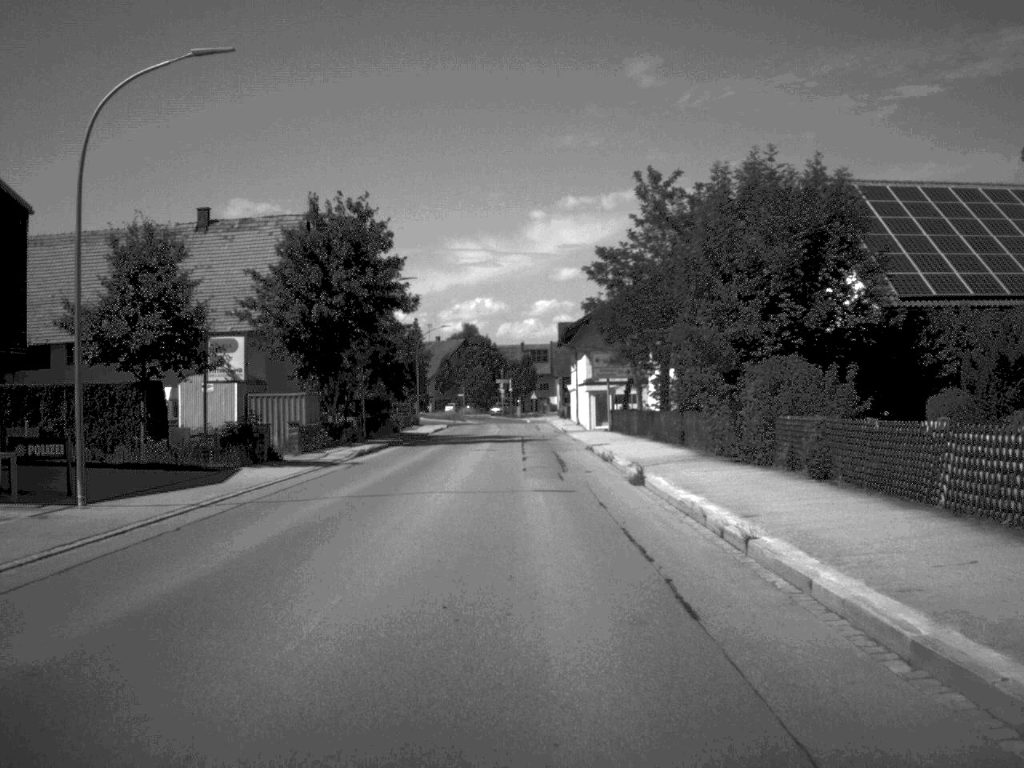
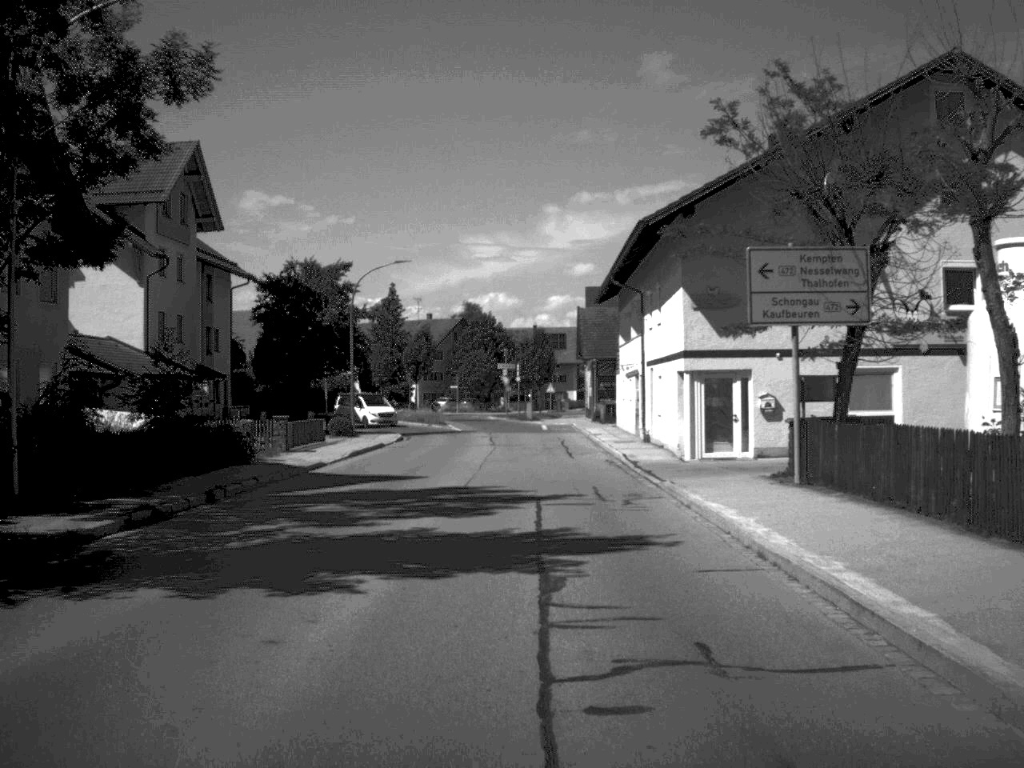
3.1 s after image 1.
(-0.2, +40.6) m; -1°
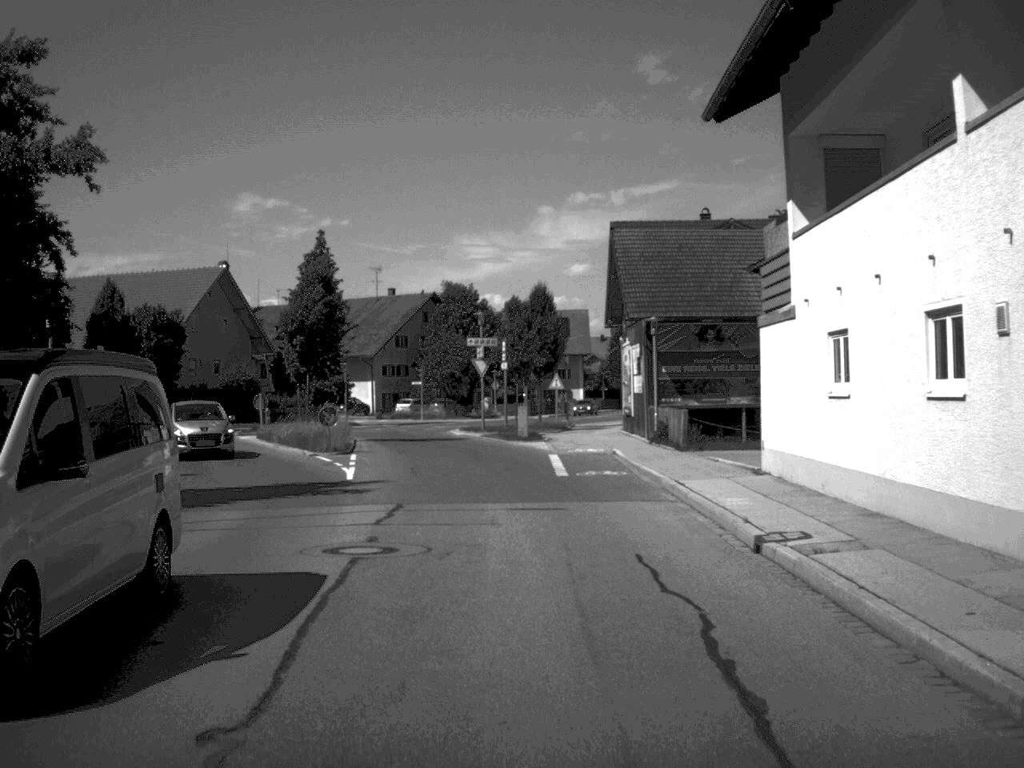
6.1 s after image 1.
(+0.1, +38.5) m; 0°
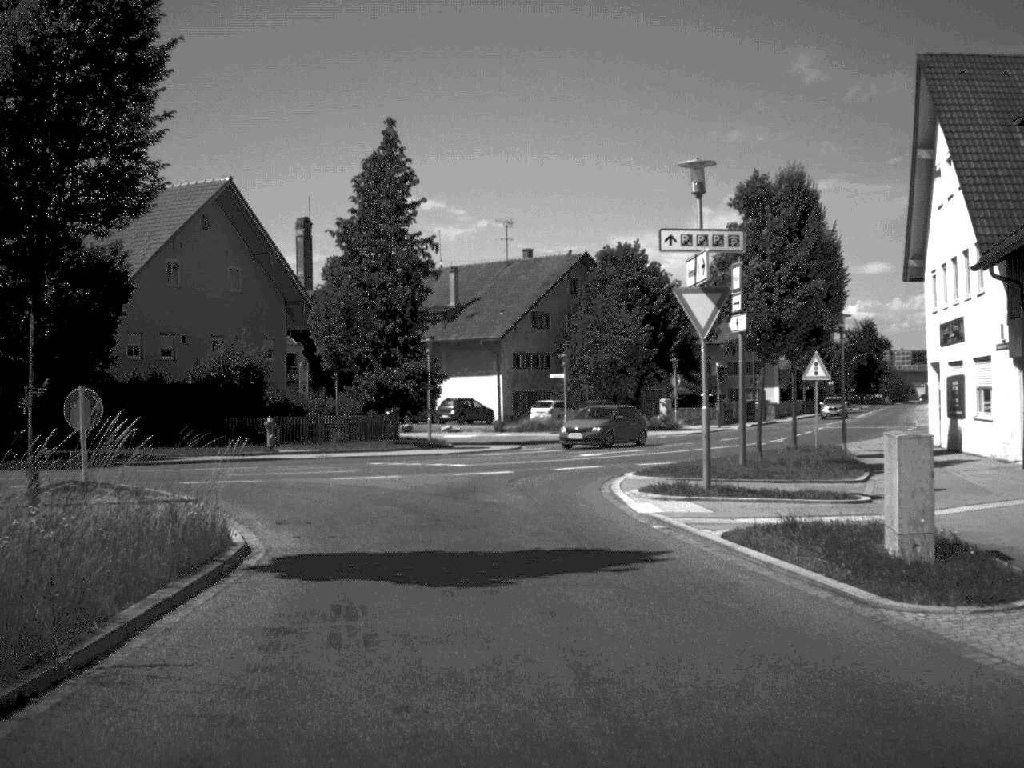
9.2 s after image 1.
(-1.9, +33.0) m; -7°
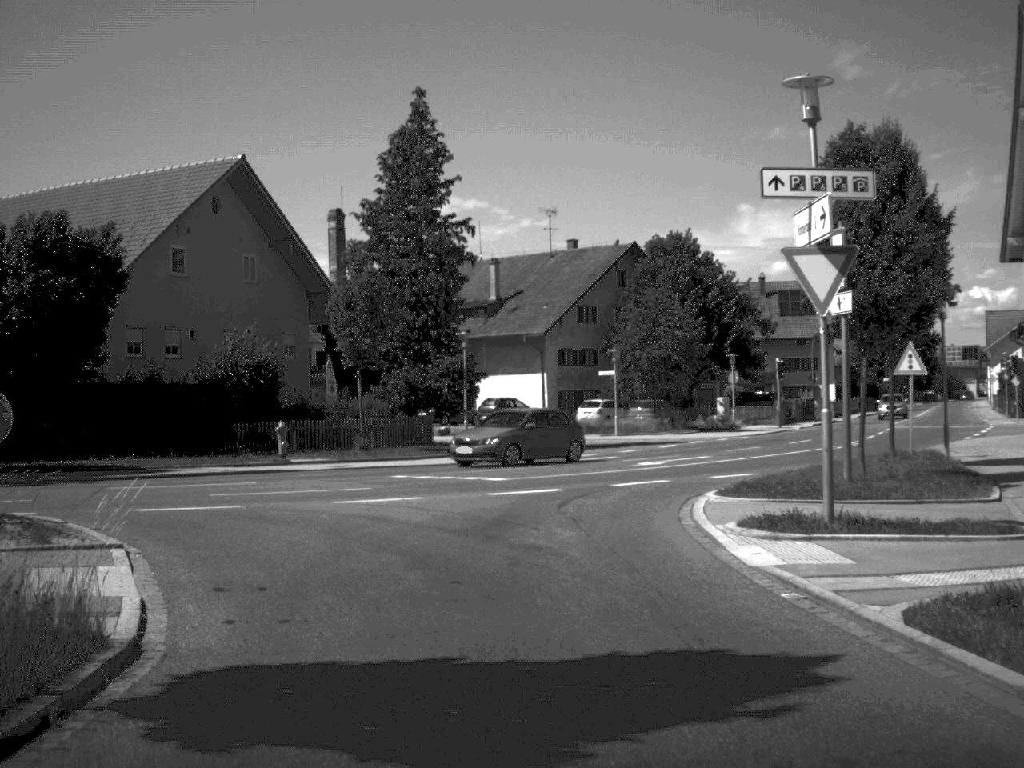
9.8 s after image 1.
(-0.1, +4.9) m; -2°
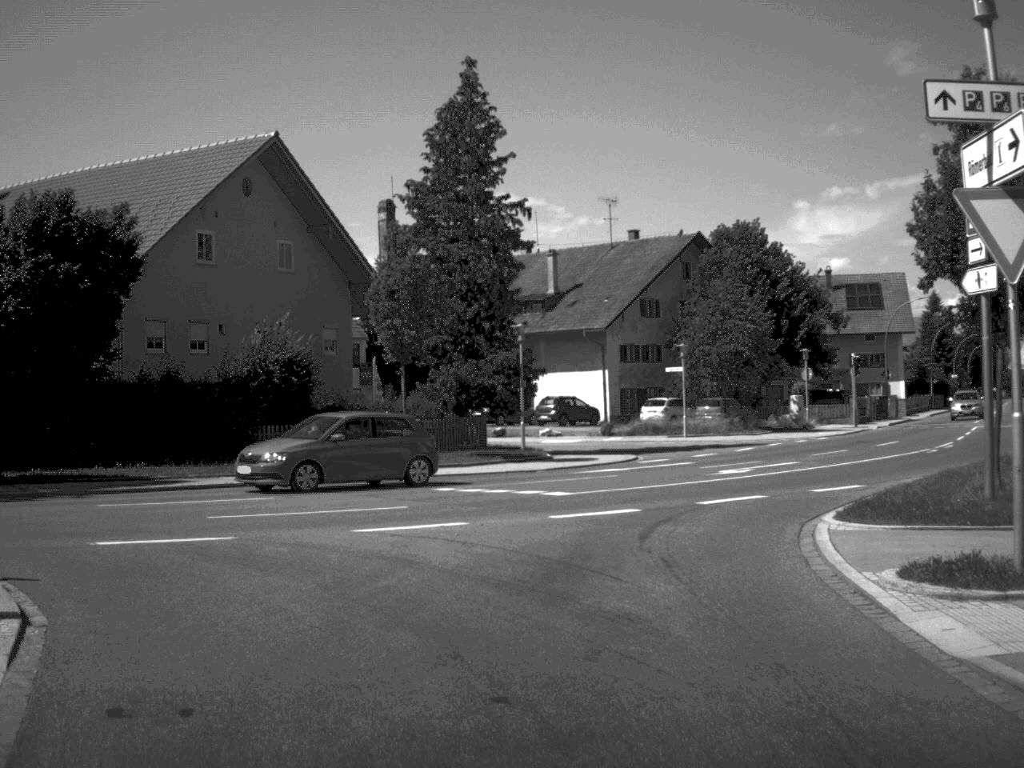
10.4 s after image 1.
(-0.1, +3.8) m; -3°
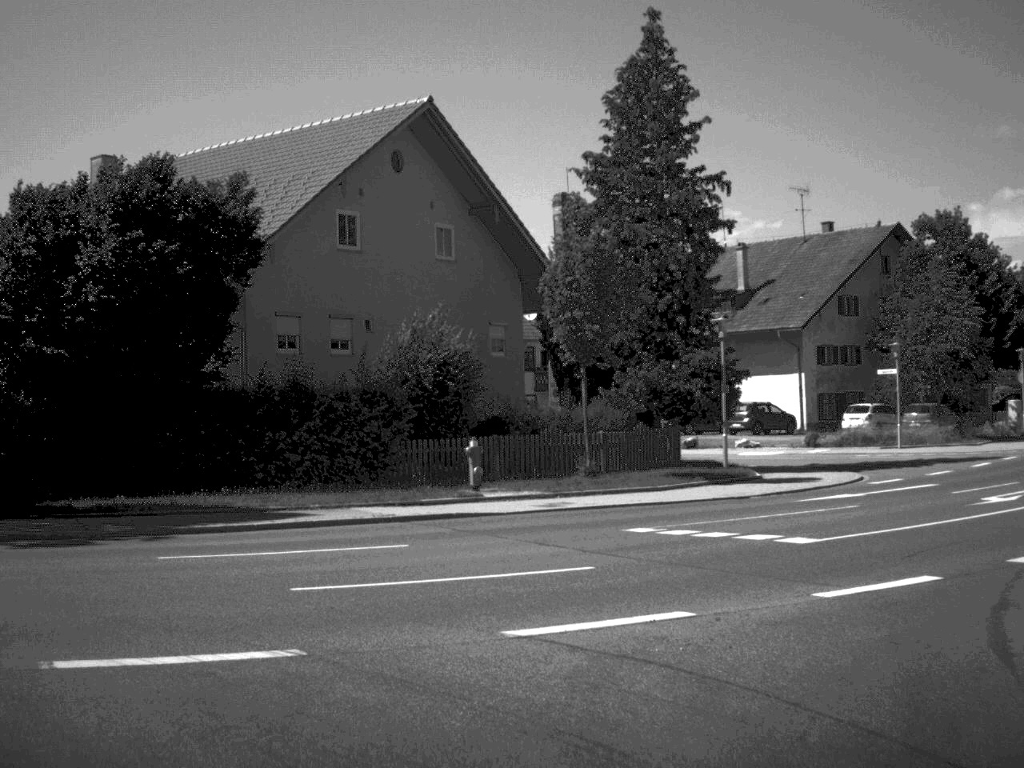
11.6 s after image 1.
(-0.4, +5.7) m; -8°
